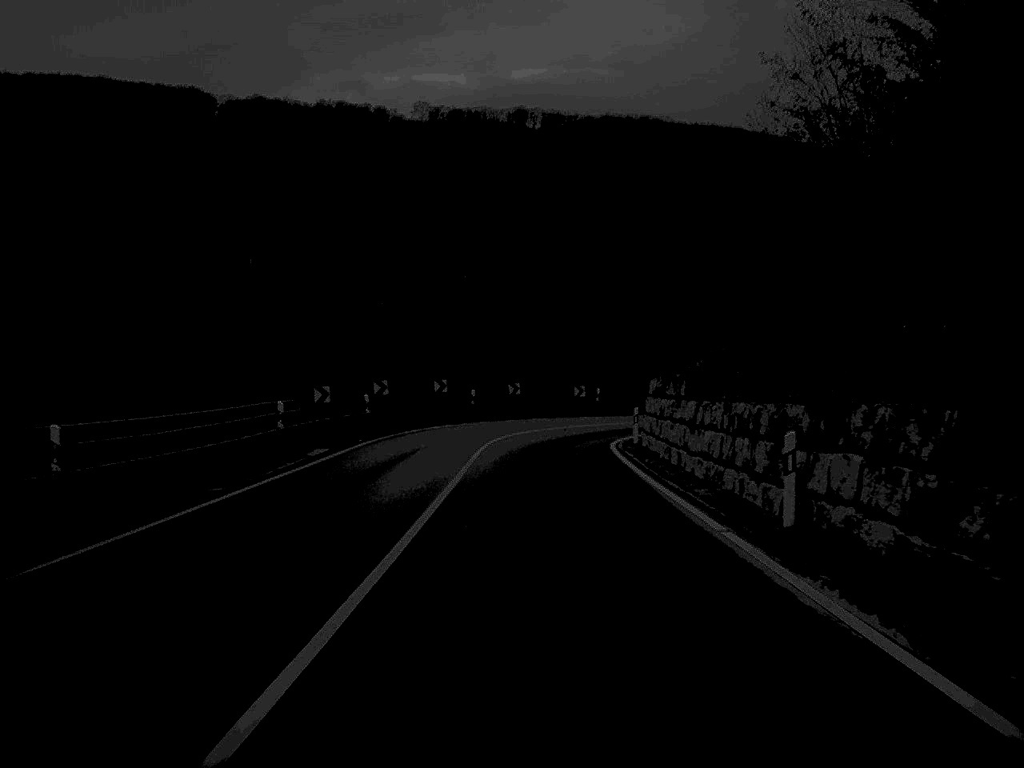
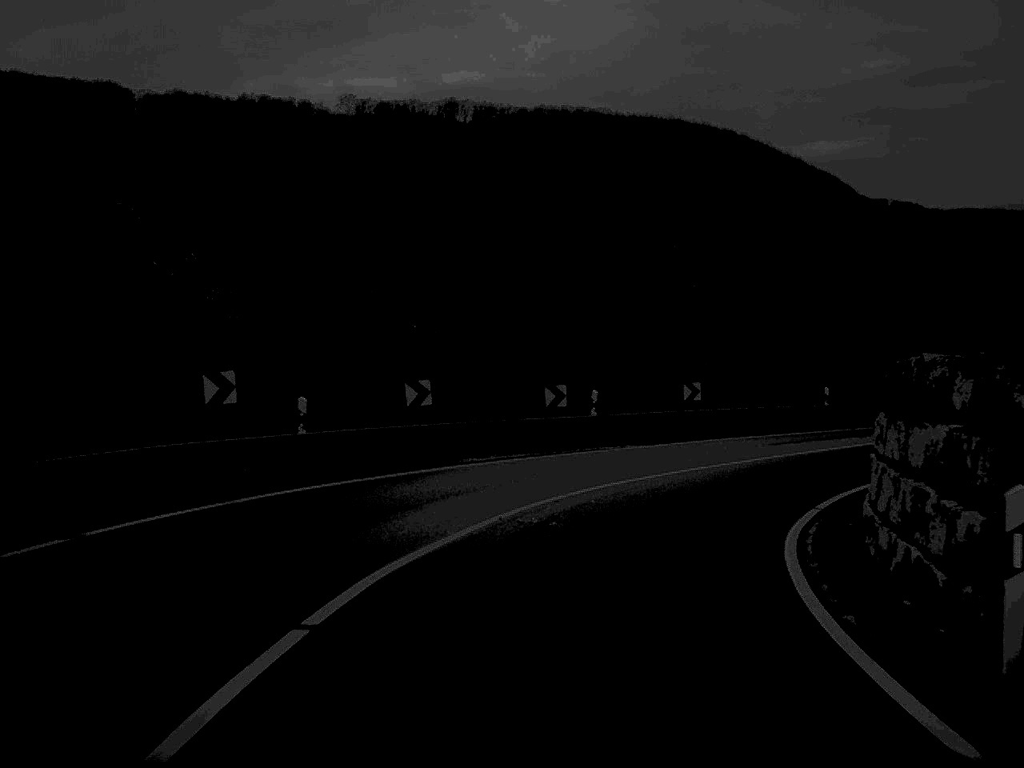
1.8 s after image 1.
(+0.3, +30.7) m; +3°
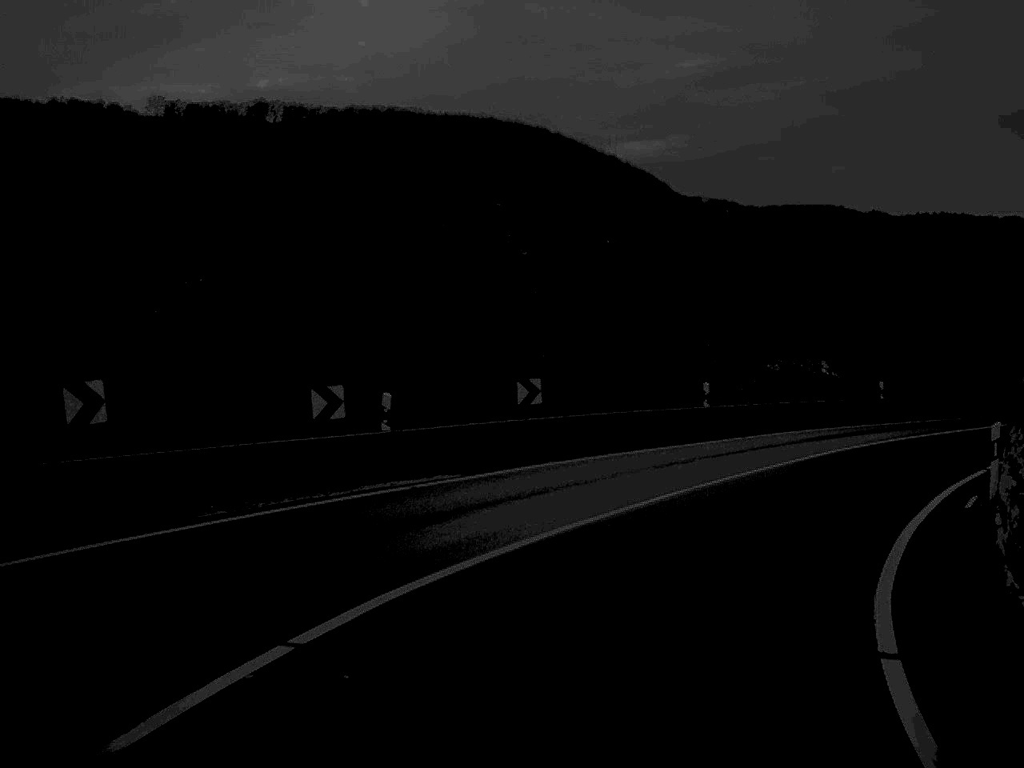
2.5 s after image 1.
(+0.7, +10.2) m; +9°
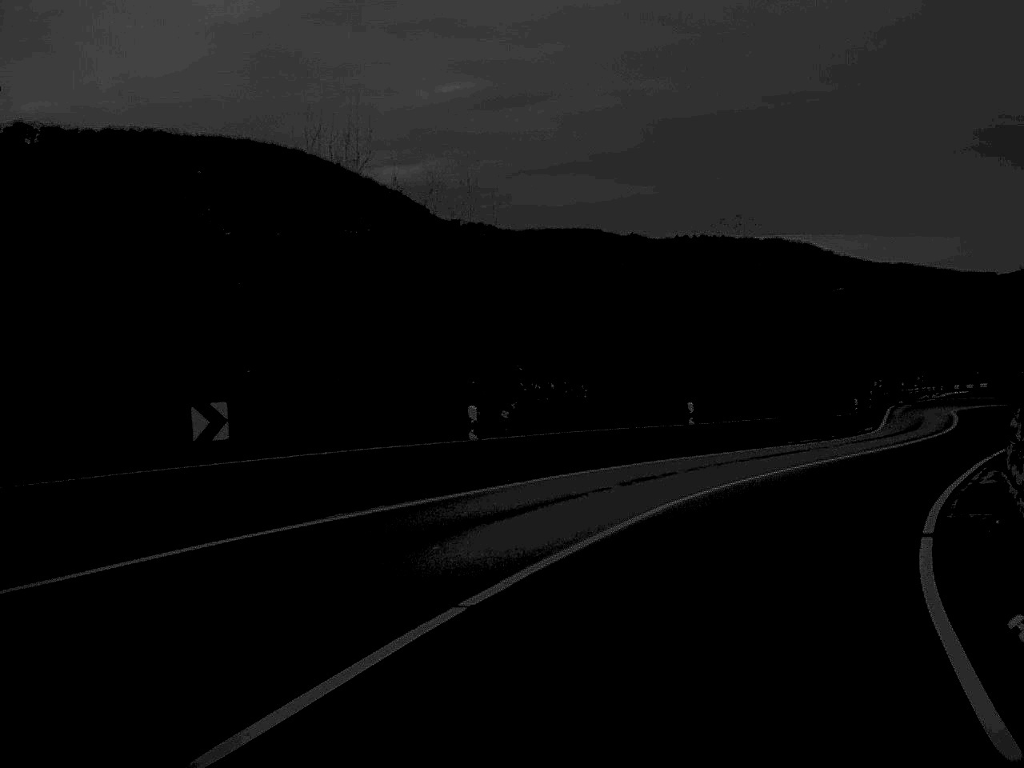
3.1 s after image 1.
(+0.8, +8.4) m; +11°
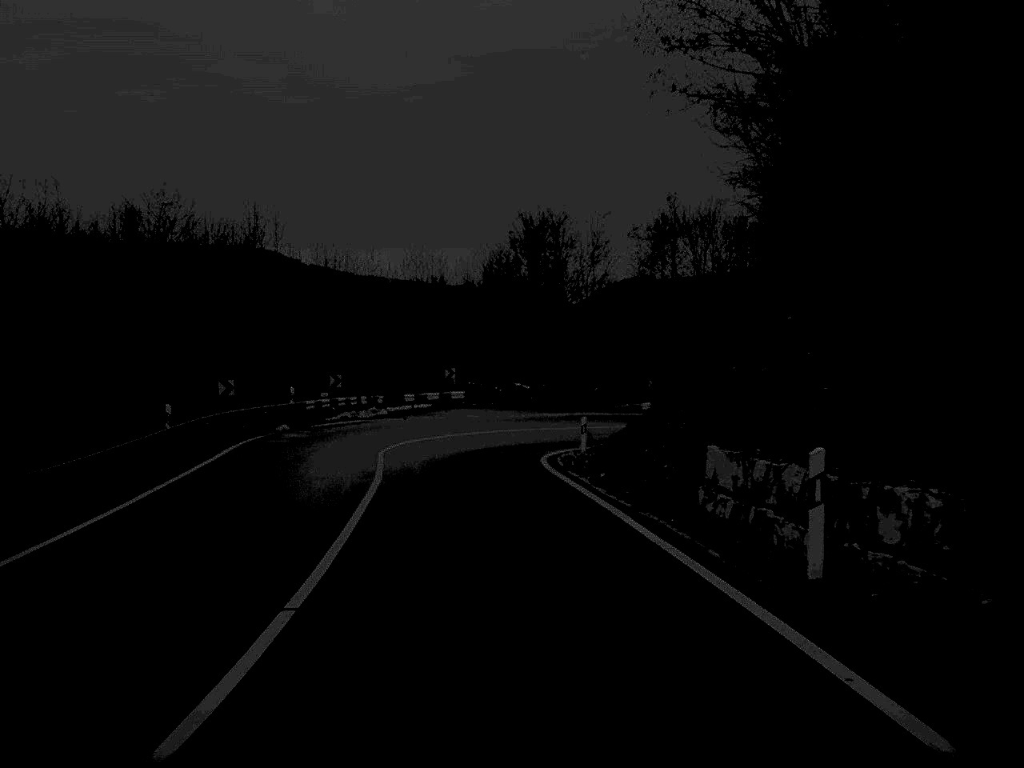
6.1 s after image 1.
(+15.2, +43.4) m; +23°
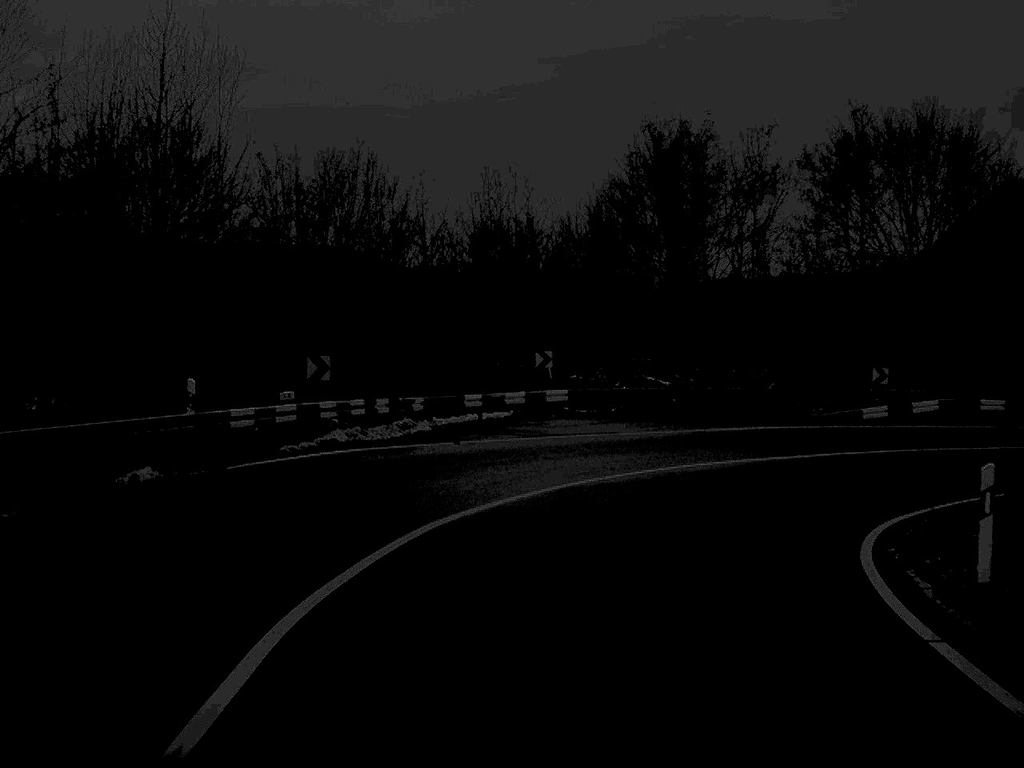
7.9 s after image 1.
(-1.5, +25.2) m; -3°
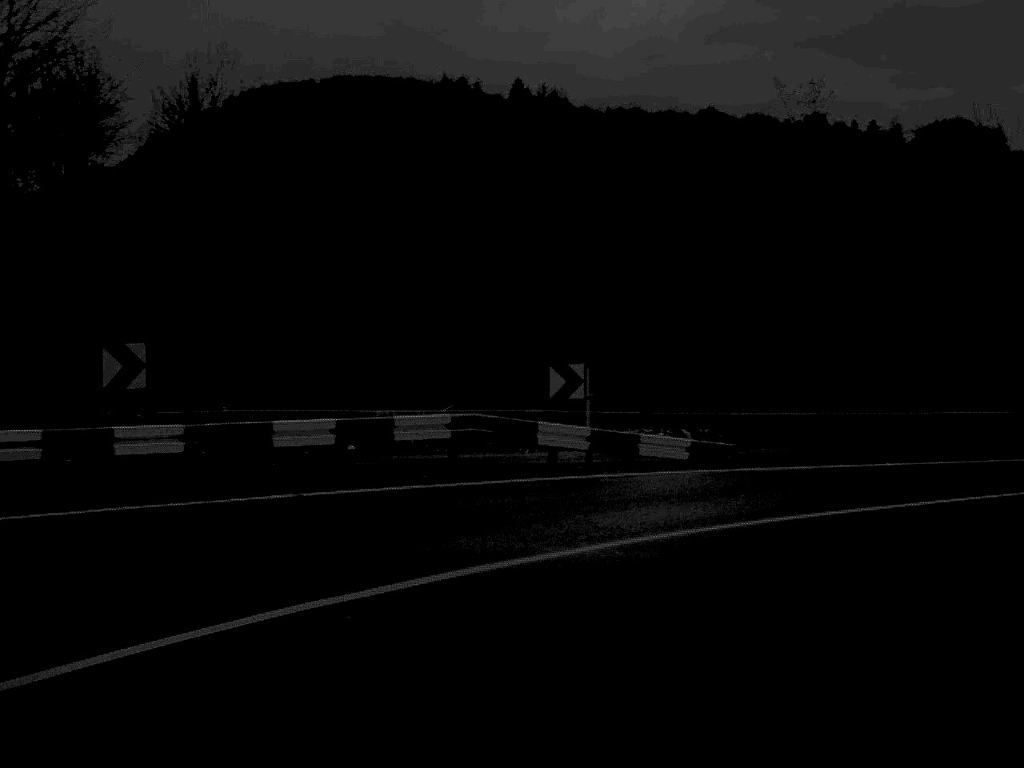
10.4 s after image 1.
(+8.5, +26.0) m; +47°
